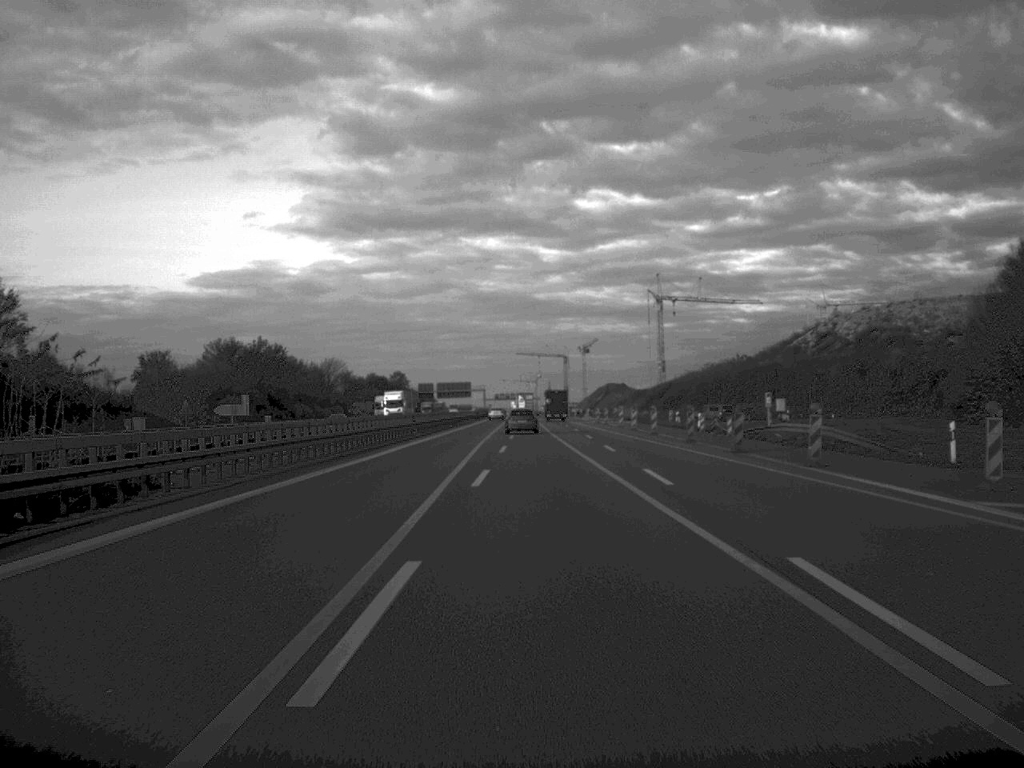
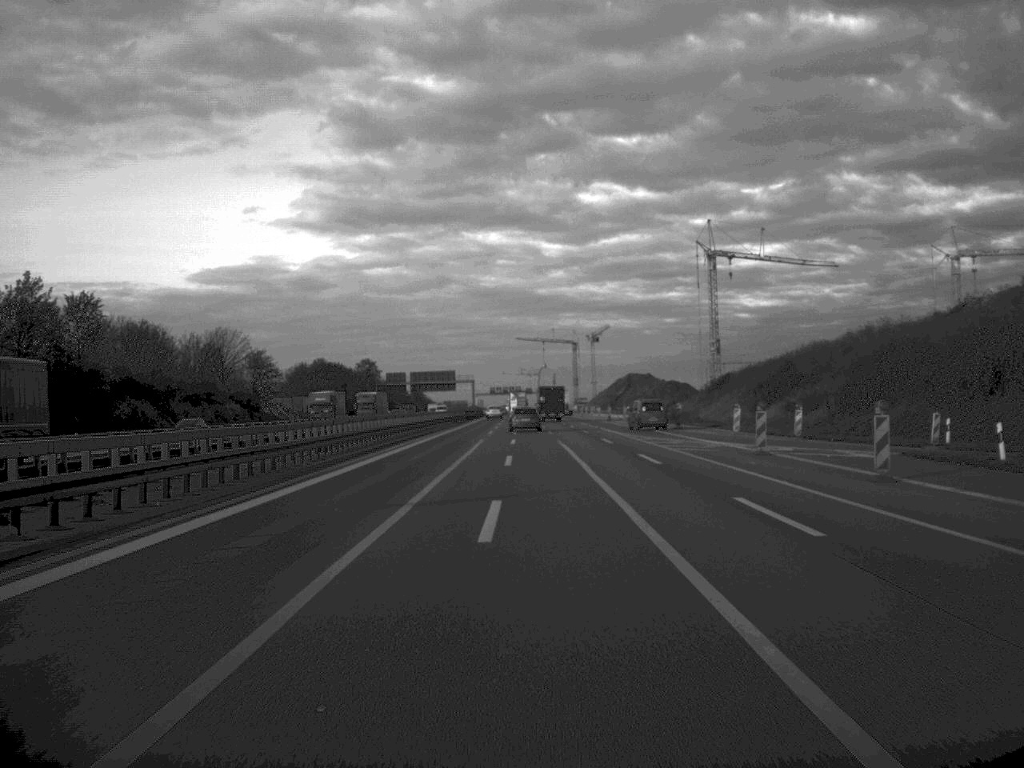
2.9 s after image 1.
(-0.2, +82.2) m; 0°
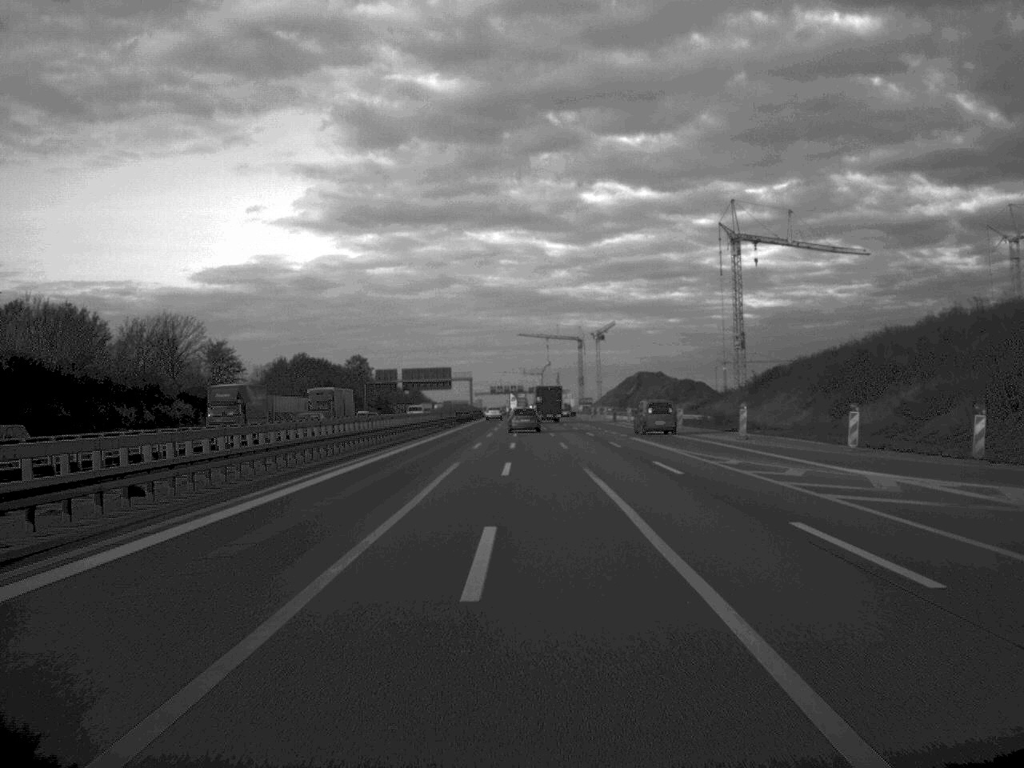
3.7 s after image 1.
(0.0, +21.8) m; 0°
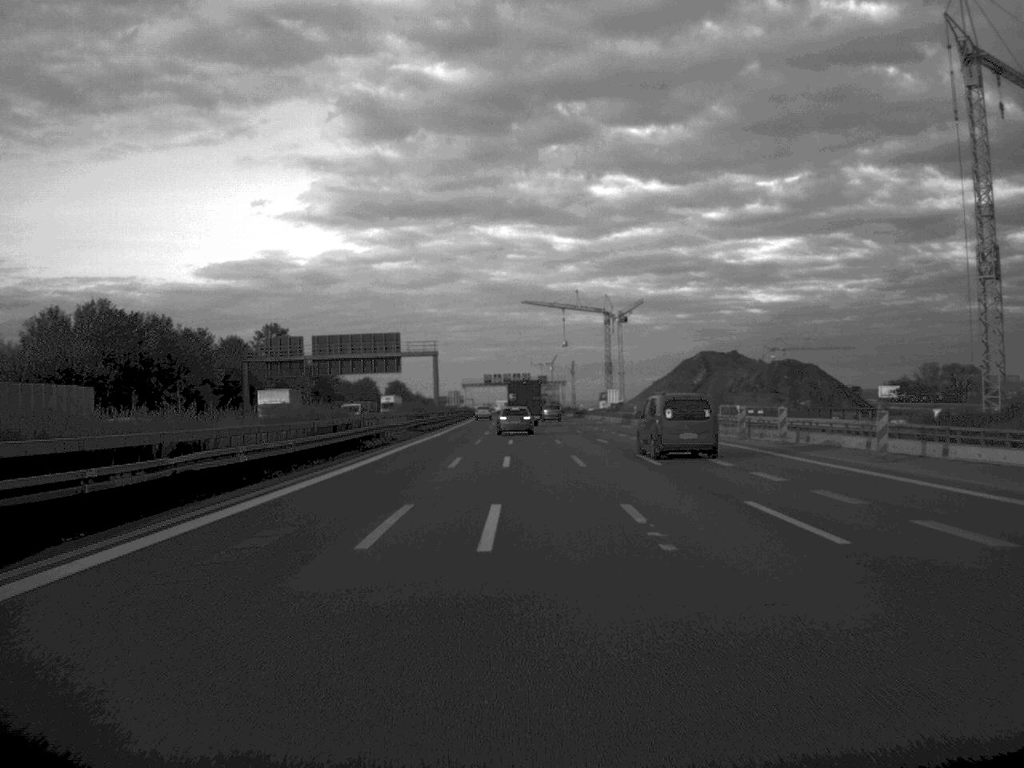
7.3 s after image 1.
(-0.4, +104.3) m; 0°
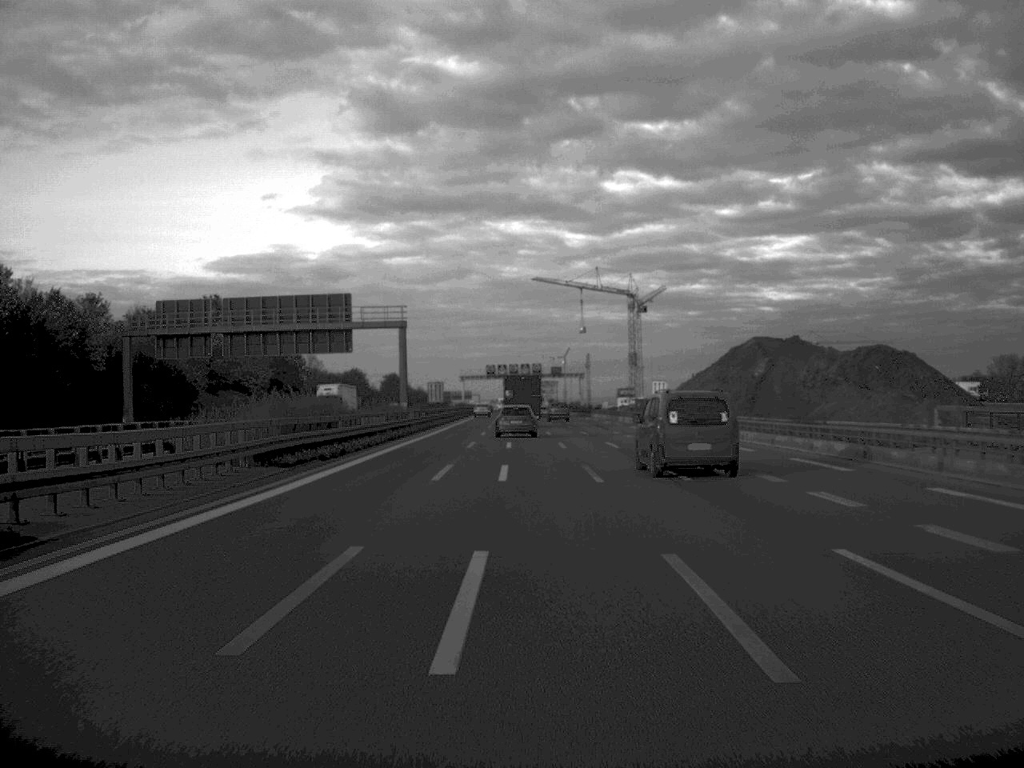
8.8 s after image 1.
(-0.1, +41.8) m; 0°
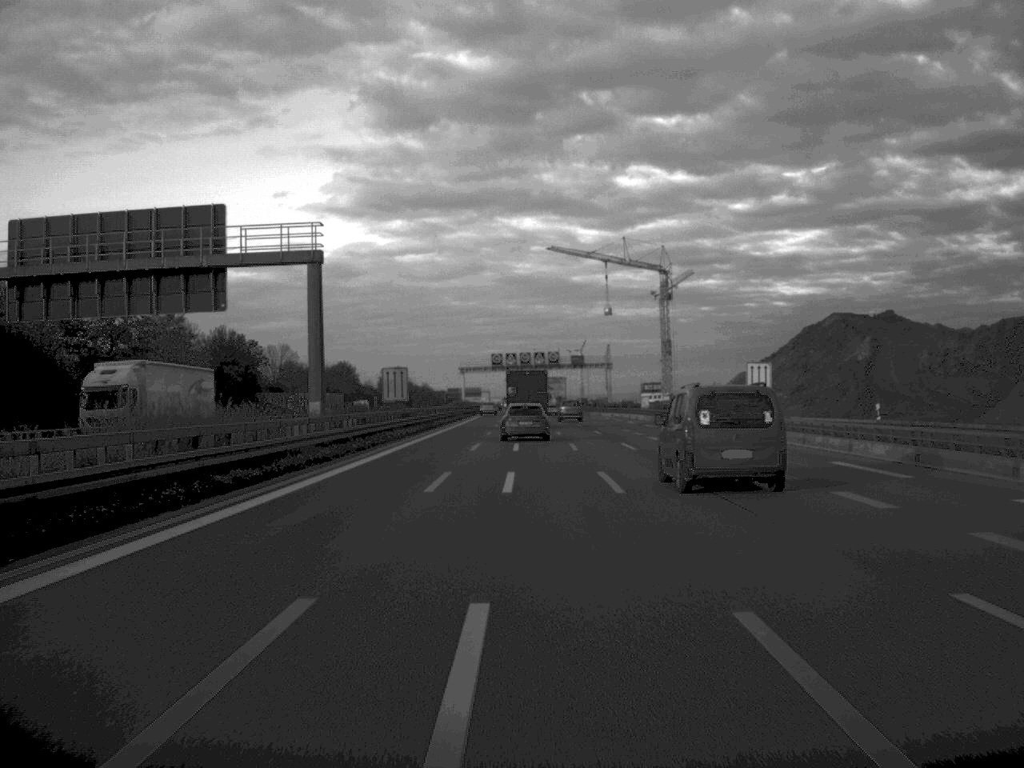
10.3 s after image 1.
(-0.2, +39.2) m; -1°
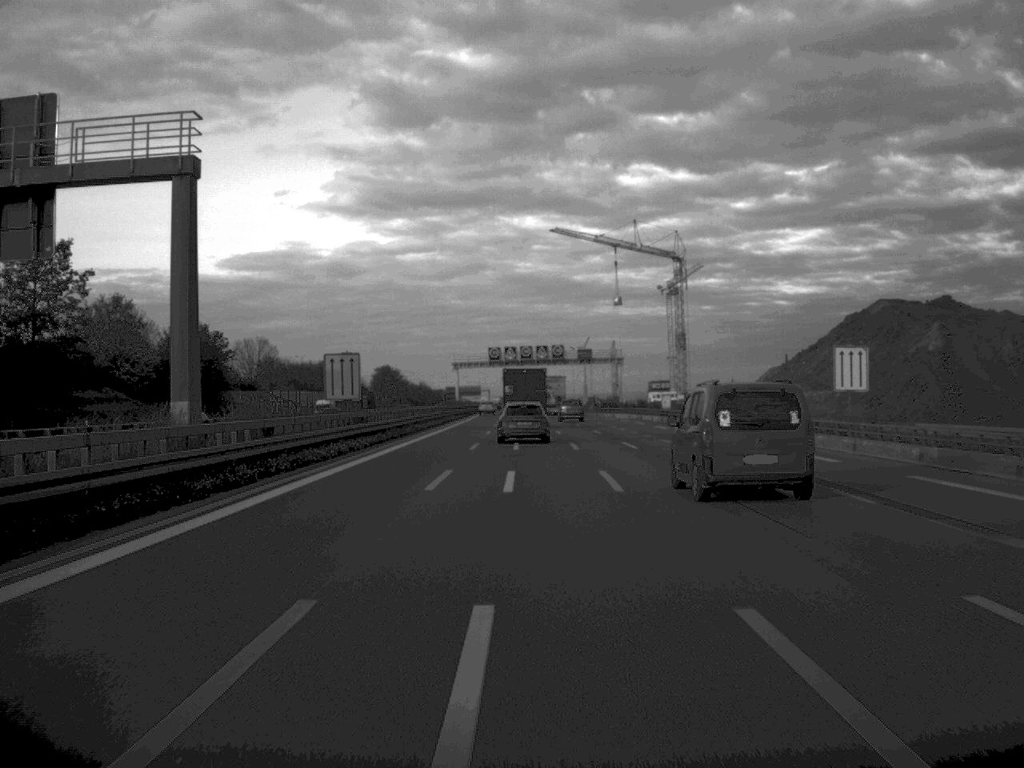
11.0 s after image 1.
(0.0, +18.2) m; 0°
